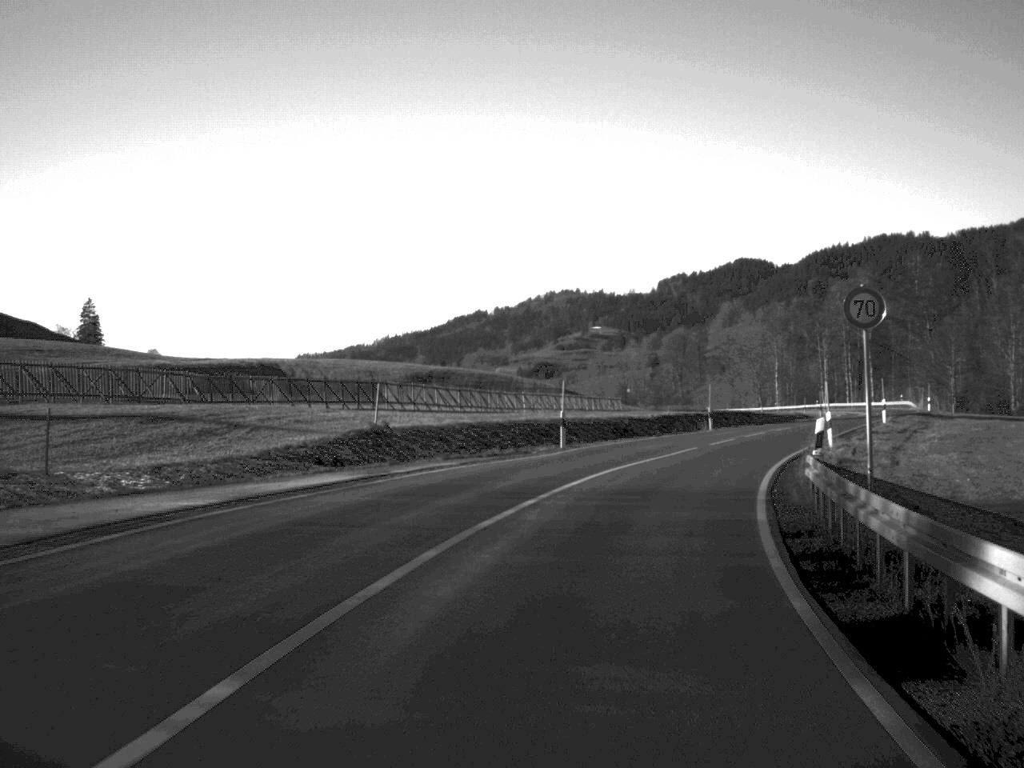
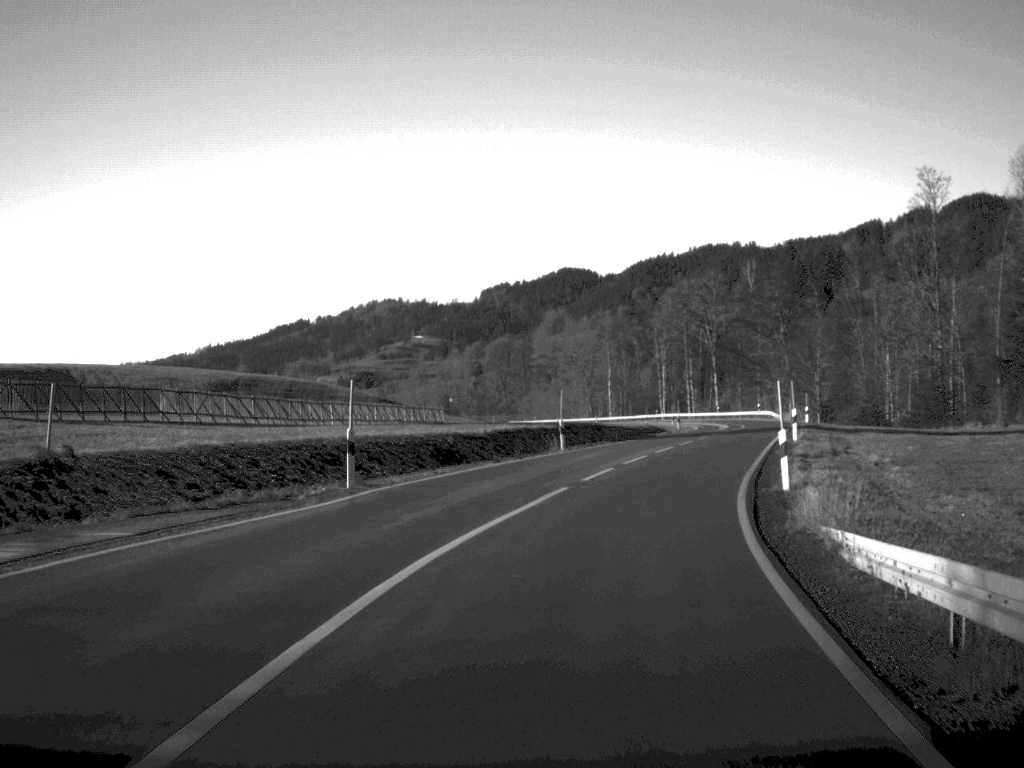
(+1.0, +13.8) m; +8°
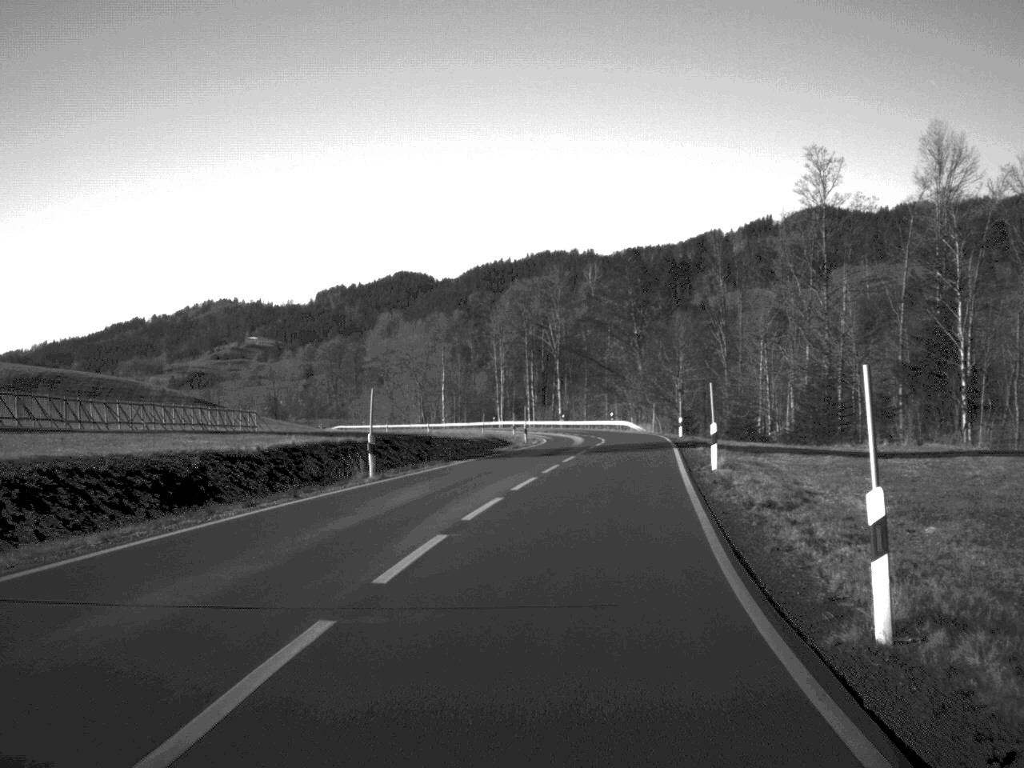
(+0.9, +13.4) m; +7°
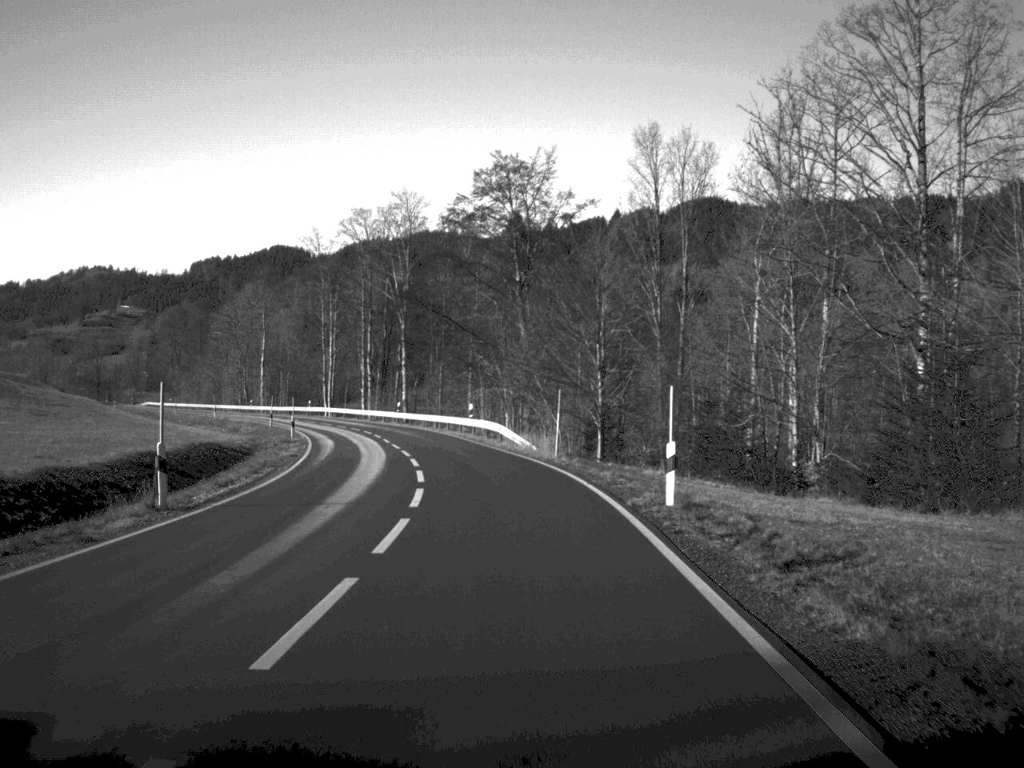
(+3.3, +45.2) m; +5°
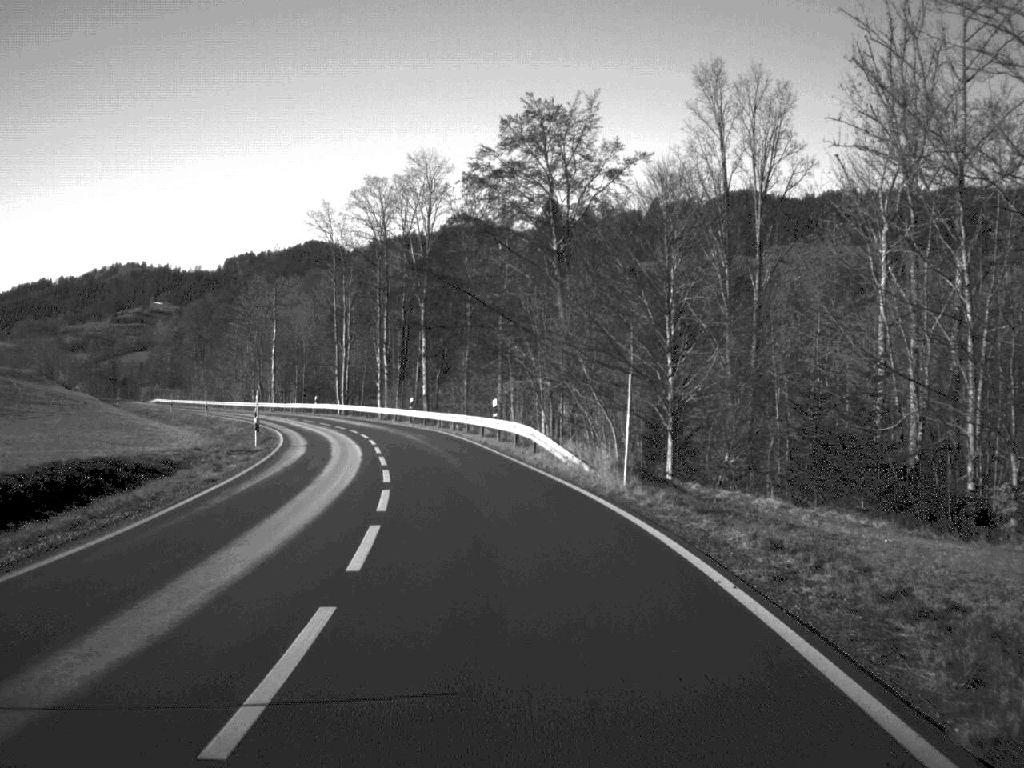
(-0.2, +14.0) m; -2°
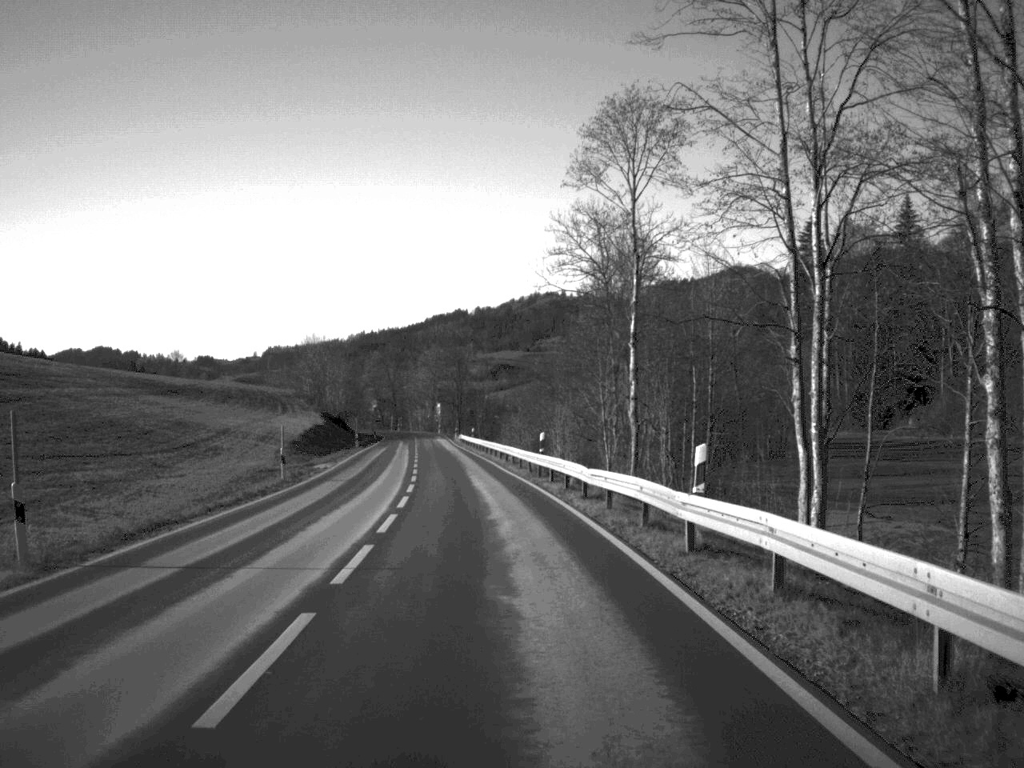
(-12.2, +76.7) m; -19°
